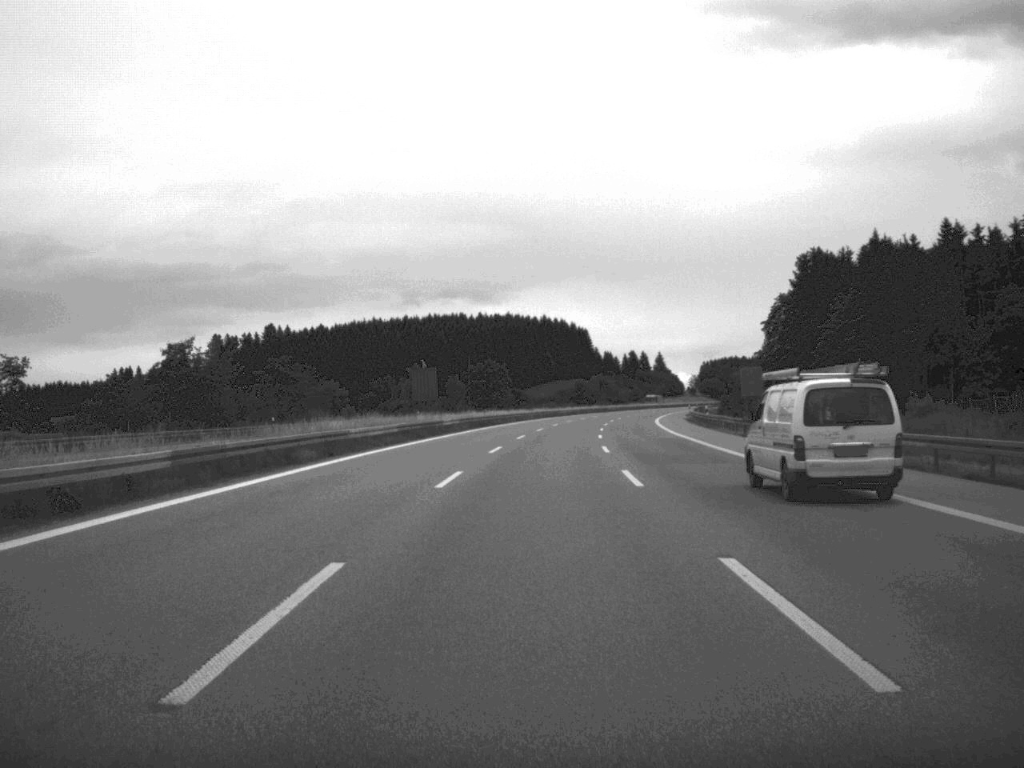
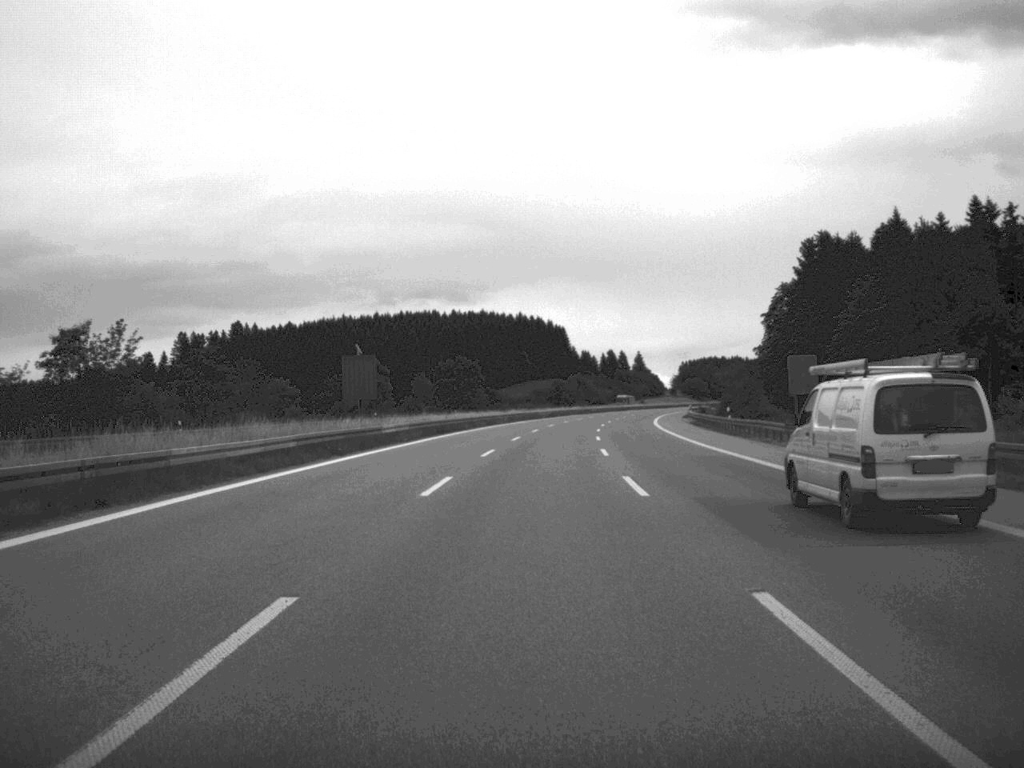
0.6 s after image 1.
(+0.2, +19.4) m; +1°
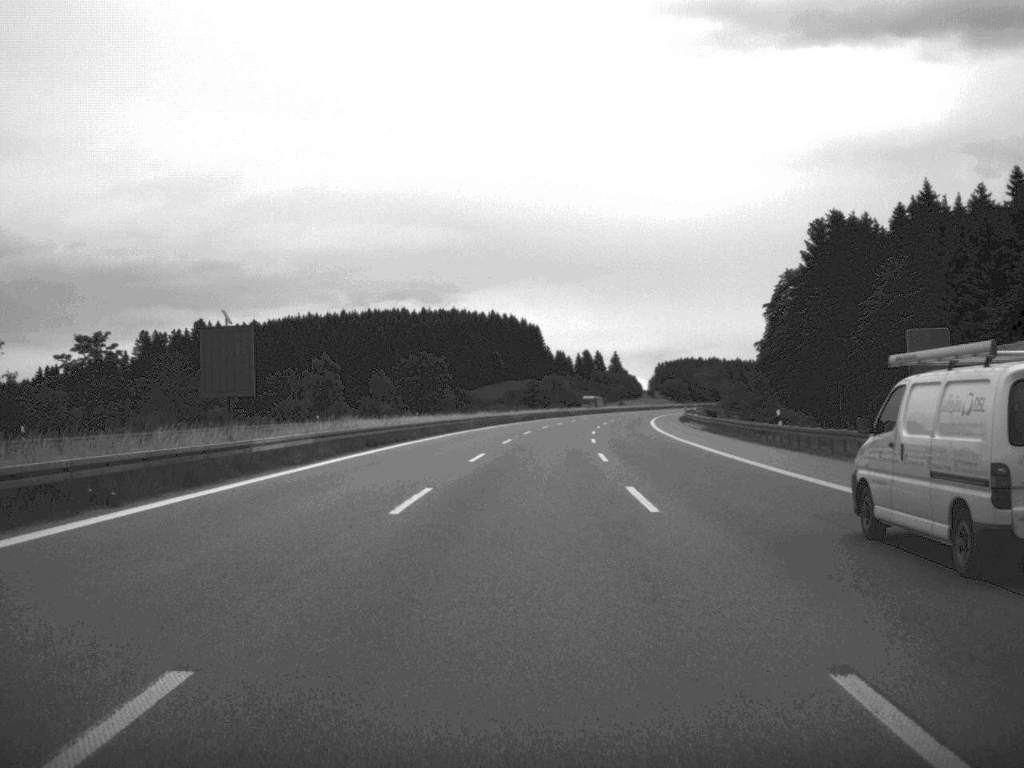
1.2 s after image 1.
(+0.2, +20.4) m; +1°
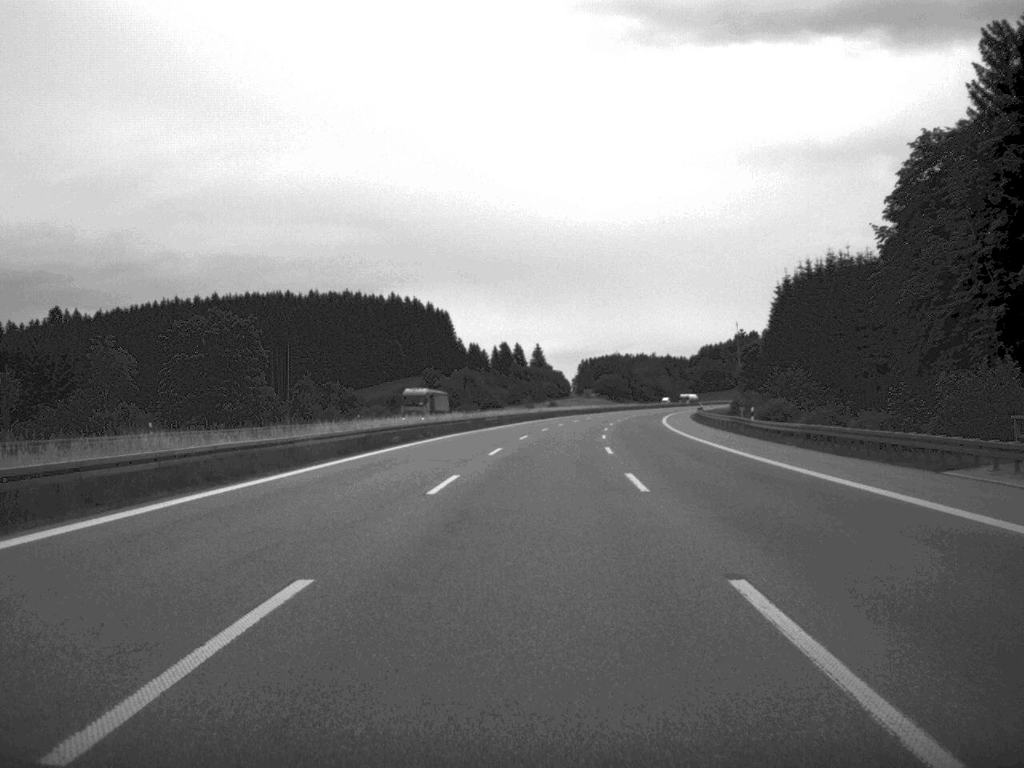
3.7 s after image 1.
(+2.7, +82.3) m; +4°
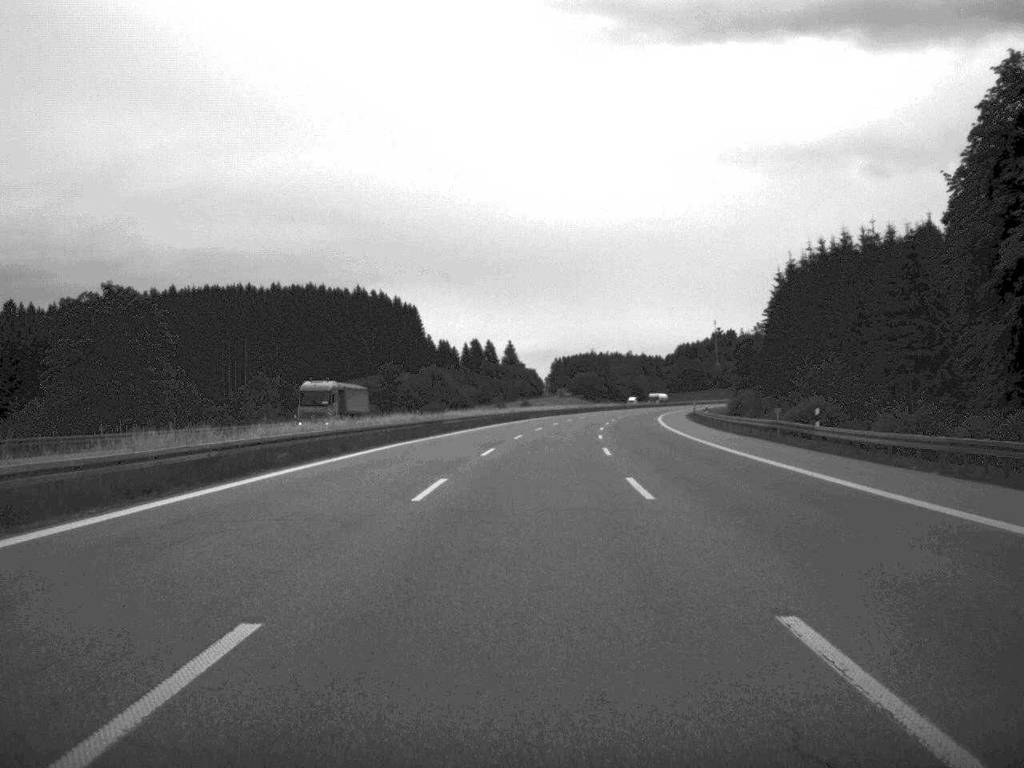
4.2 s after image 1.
(+0.2, +19.3) m; +1°
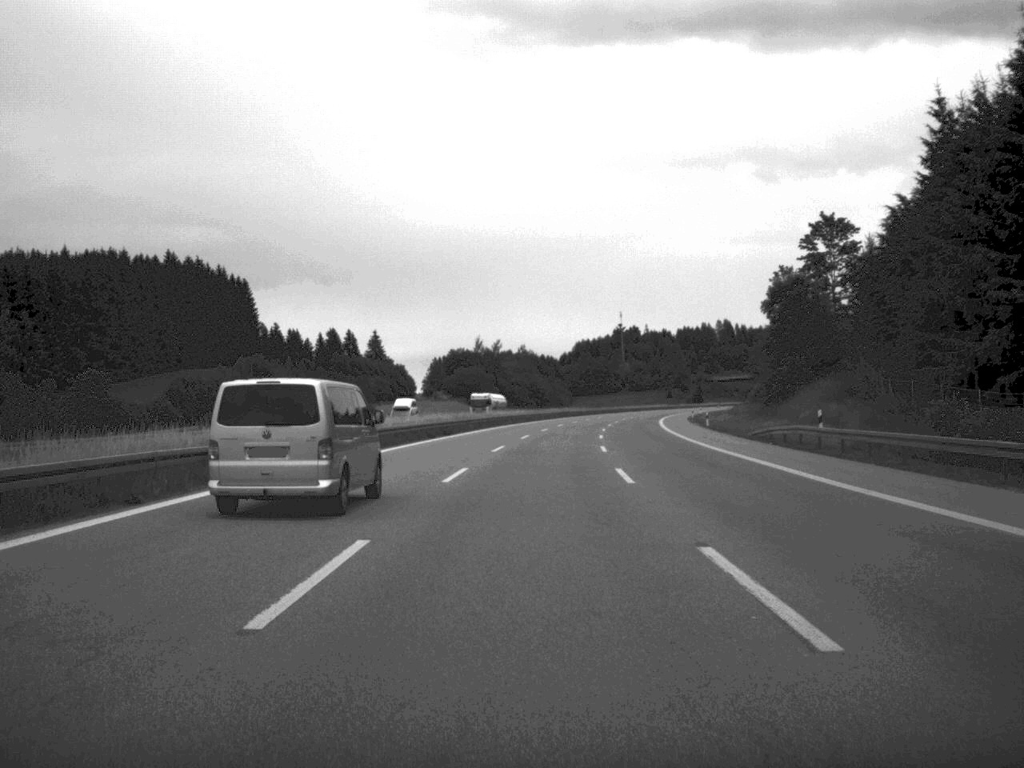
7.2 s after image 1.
(+4.5, +98.4) m; +5°
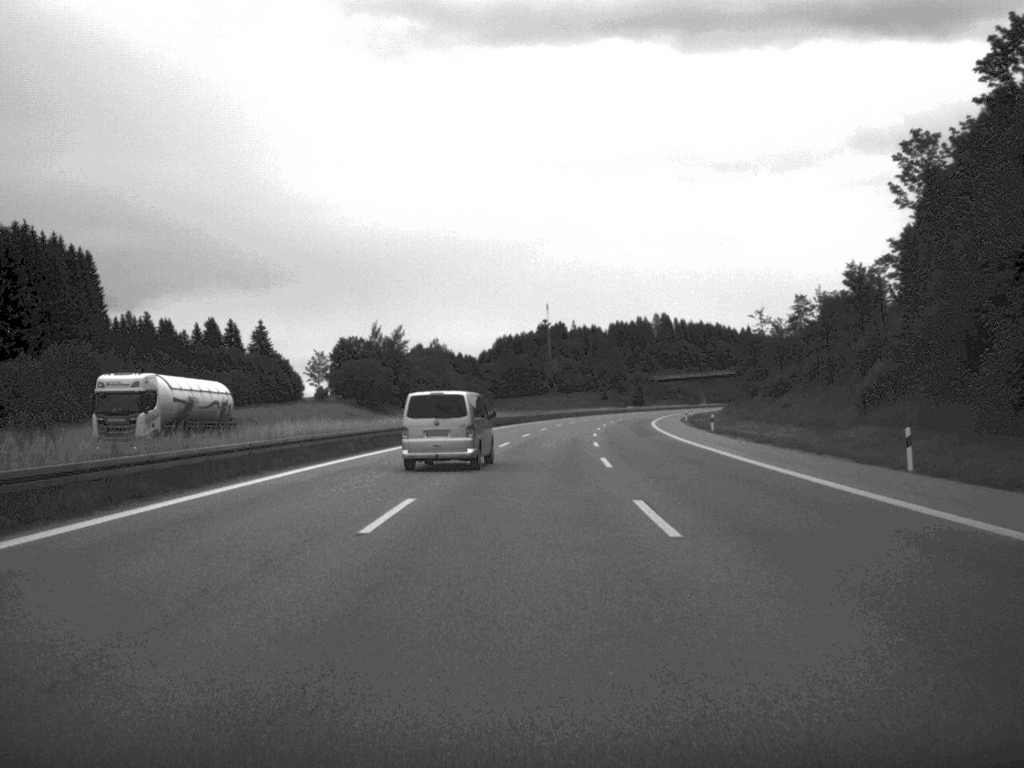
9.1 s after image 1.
(+1.9, +62.3) m; +4°
